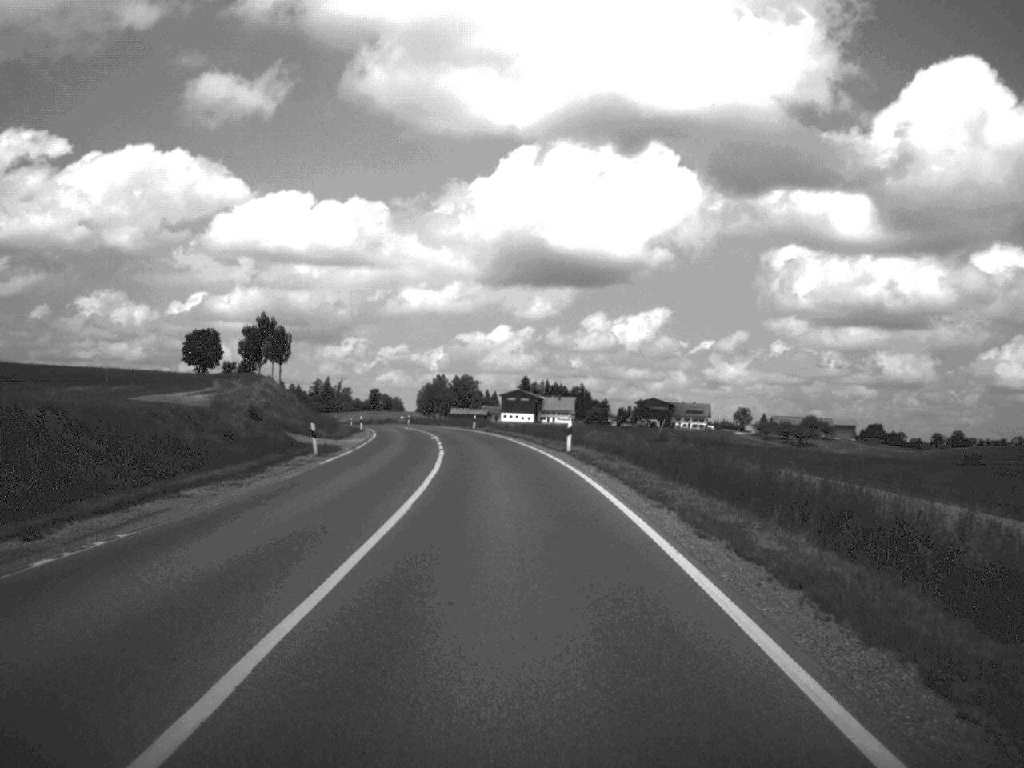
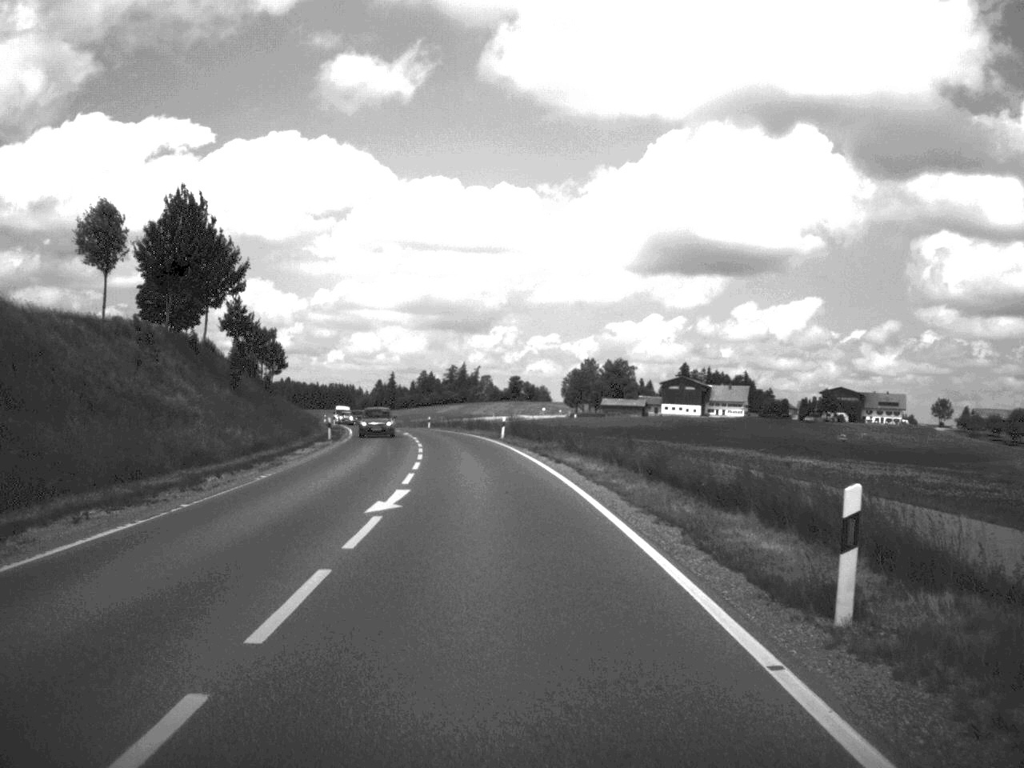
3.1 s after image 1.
(-4.8, +79.6) m; -7°
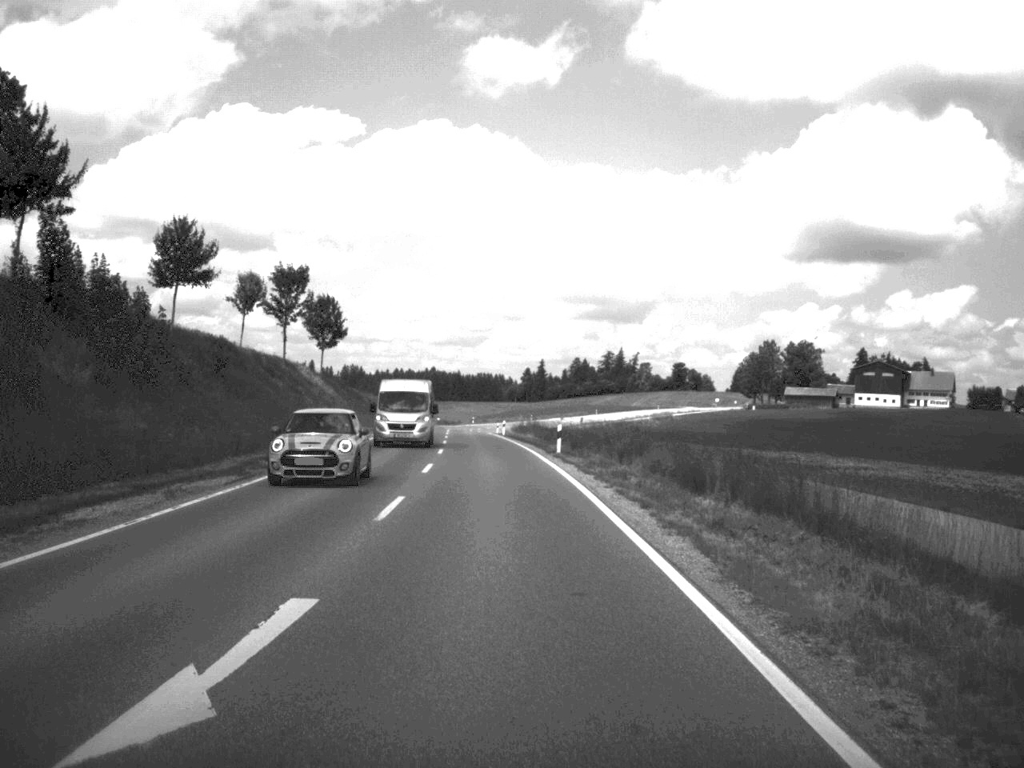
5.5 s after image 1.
(-4.0, +64.3) m; -7°
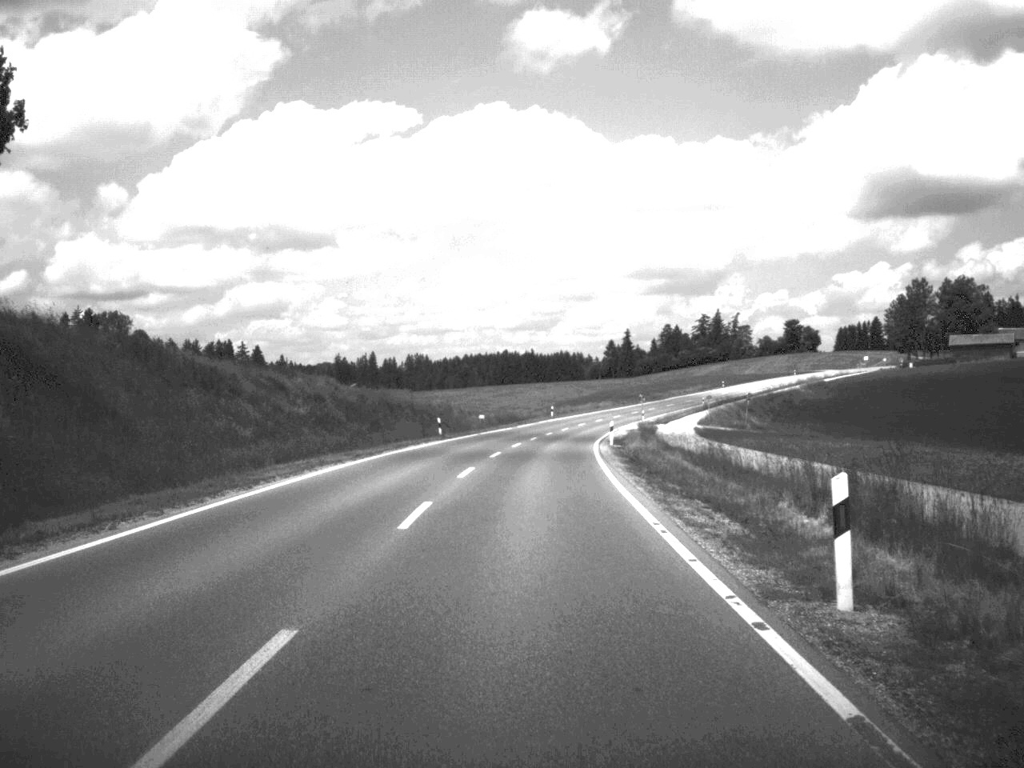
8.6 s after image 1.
(-3.5, +81.4) m; -4°
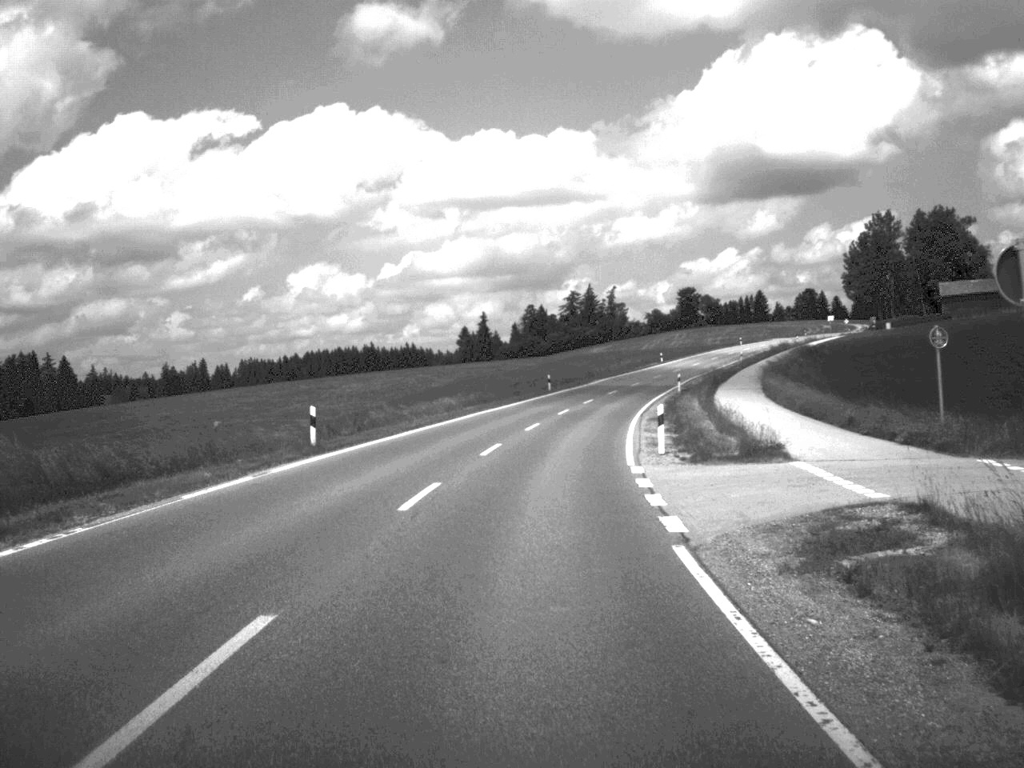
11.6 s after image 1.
(+3.5, +79.9) m; +6°
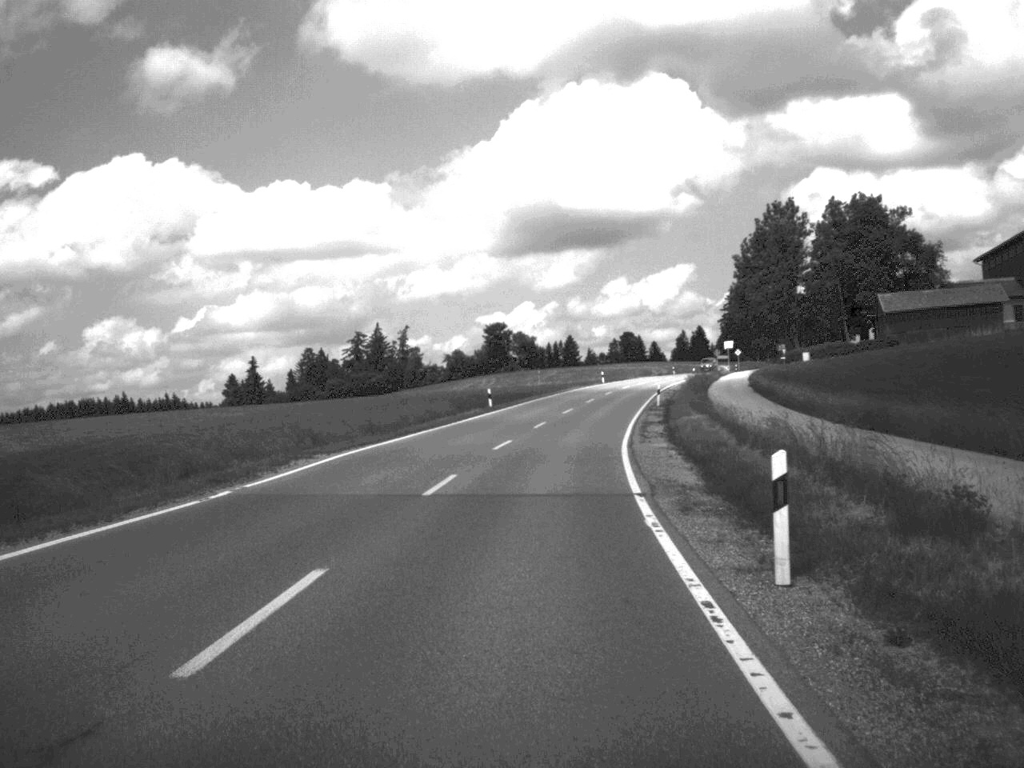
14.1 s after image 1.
(+5.3, +65.7) m; +9°
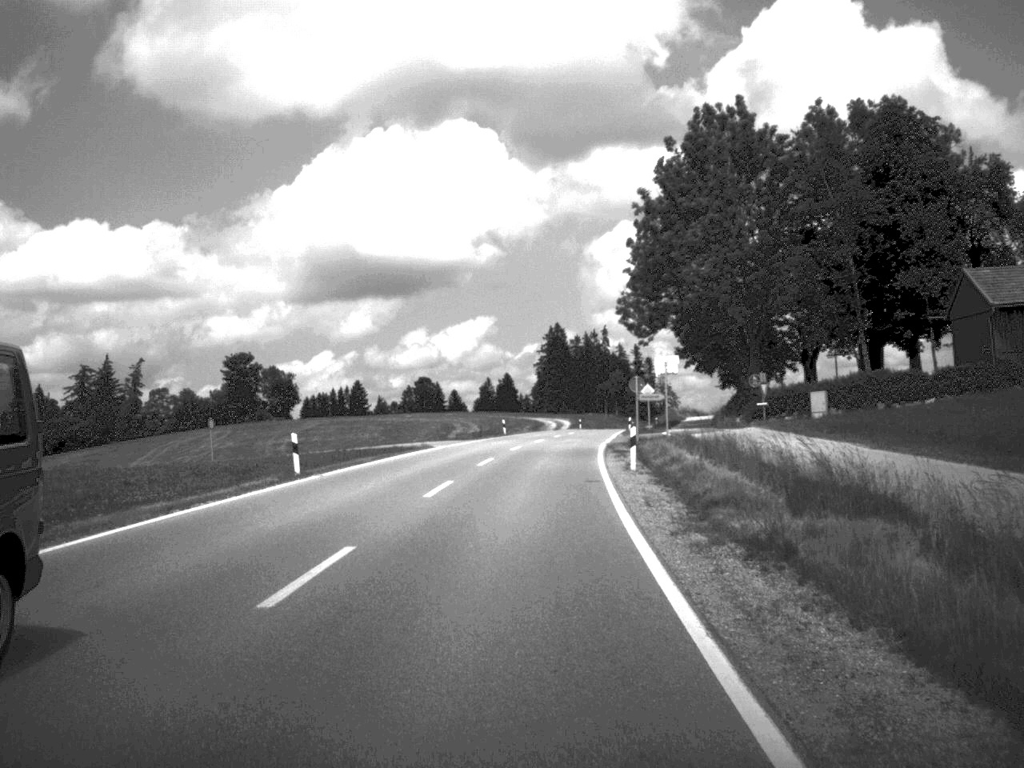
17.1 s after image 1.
(+6.9, +79.0) m; +9°
